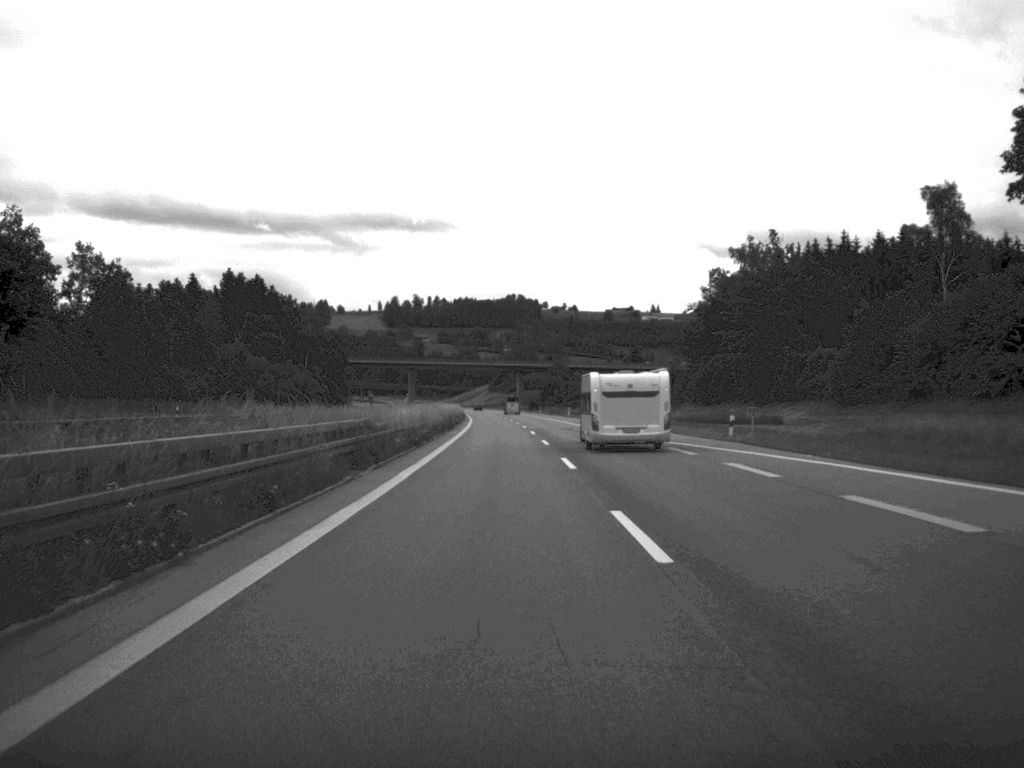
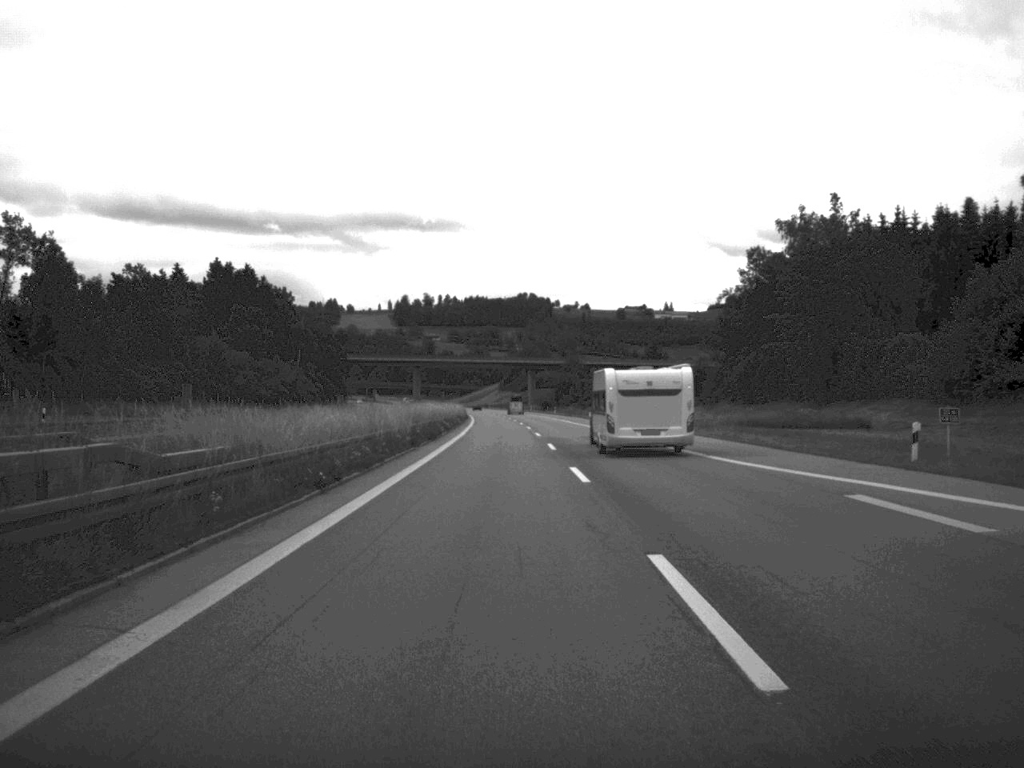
(-0.1, +23.3) m; -1°
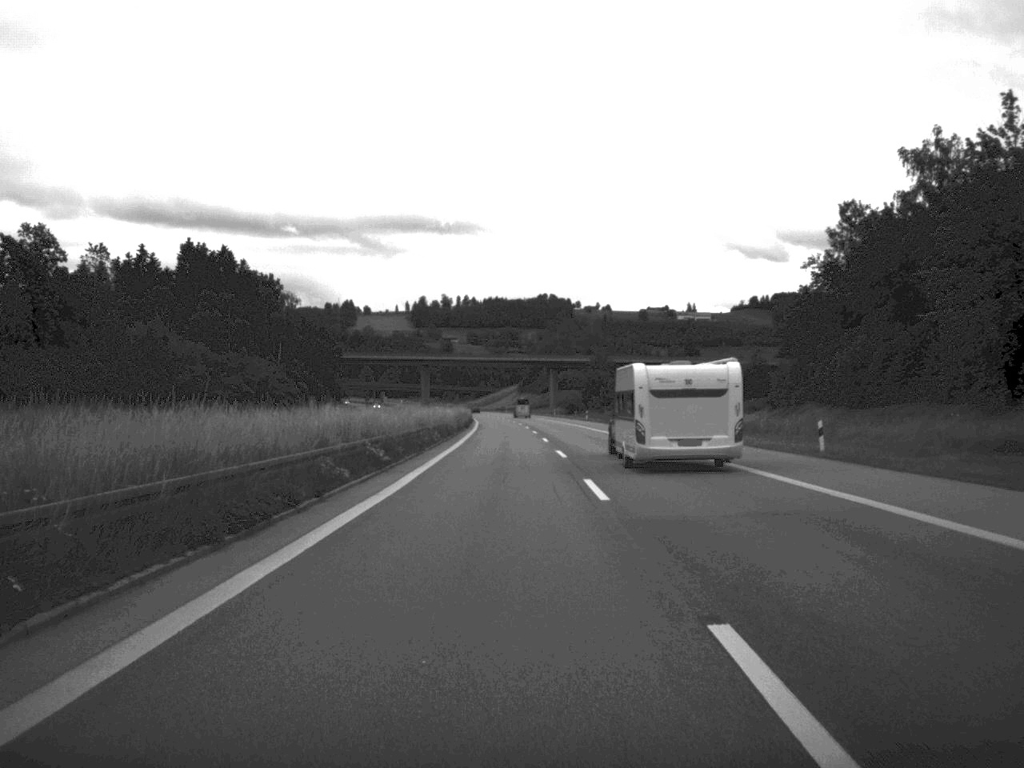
(-0.3, +39.4) m; -1°
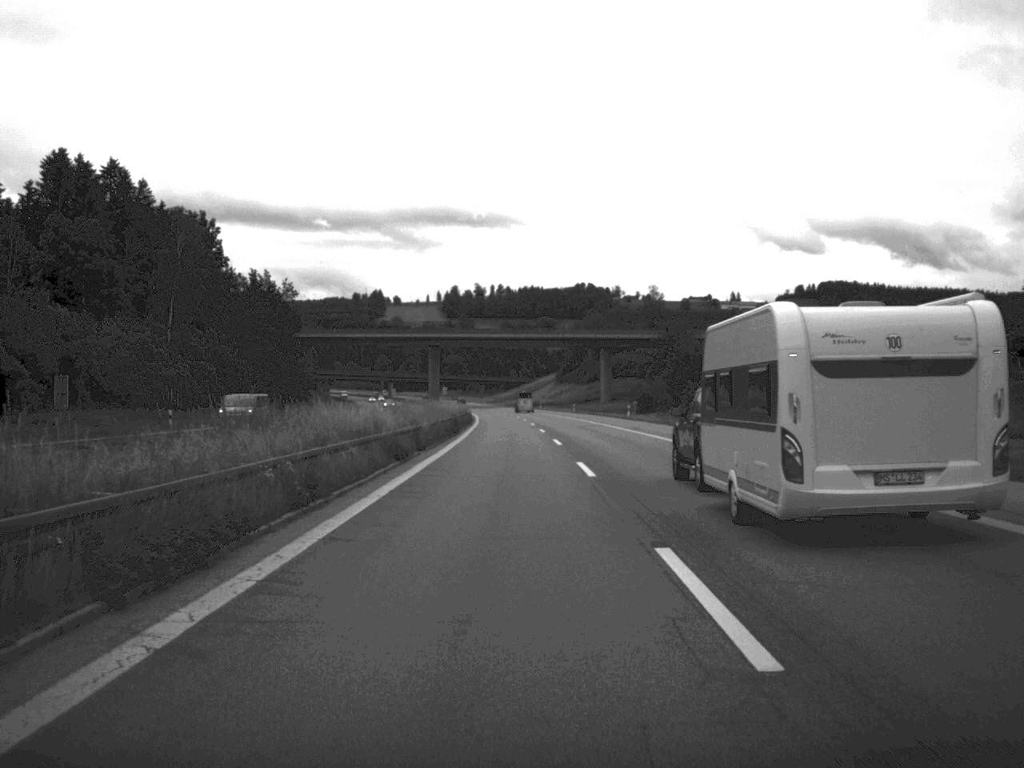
(-1.1, +84.8) m; -2°
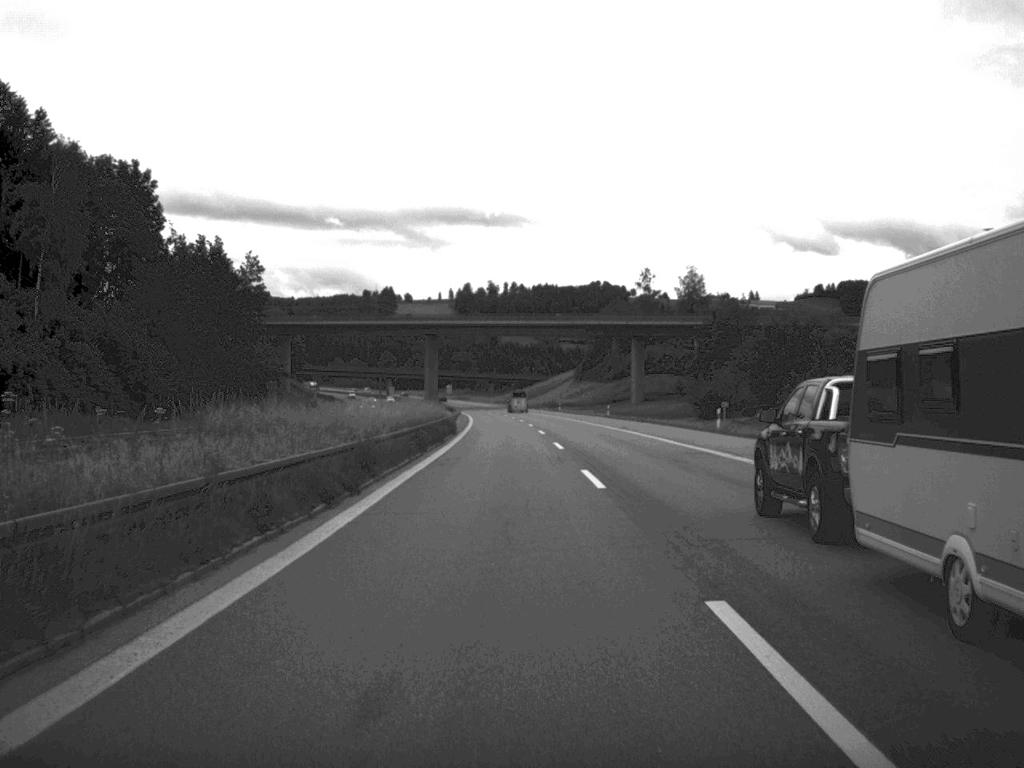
(-0.2, +40.8) m; -1°
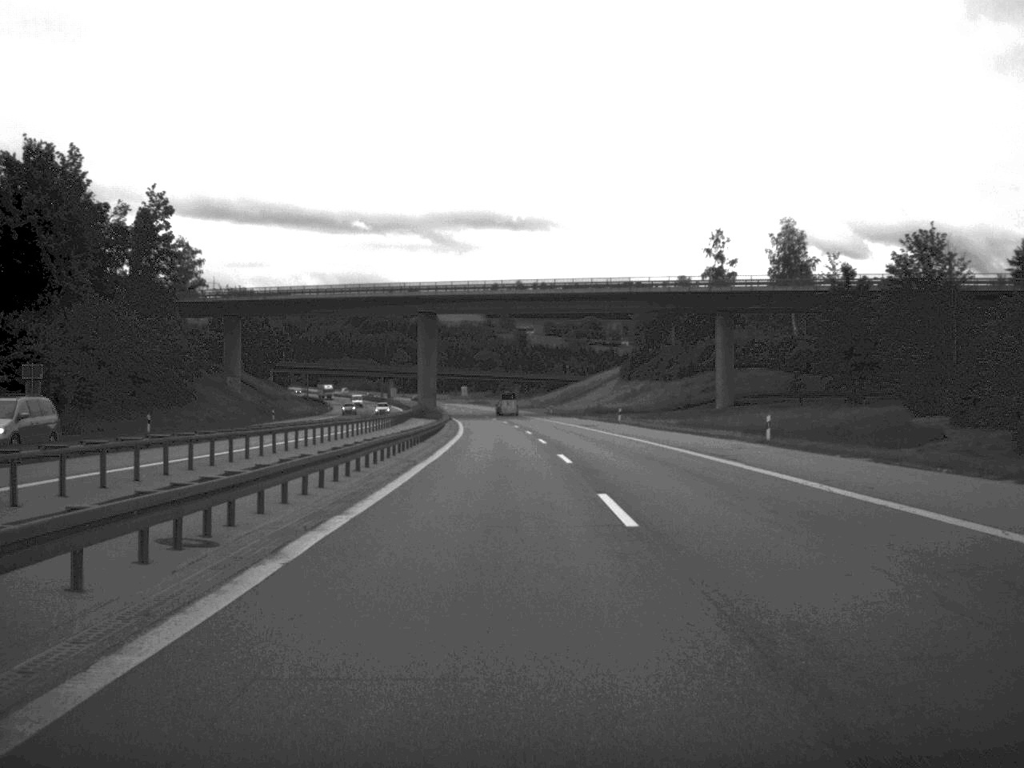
(-0.6, +62.3) m; -1°
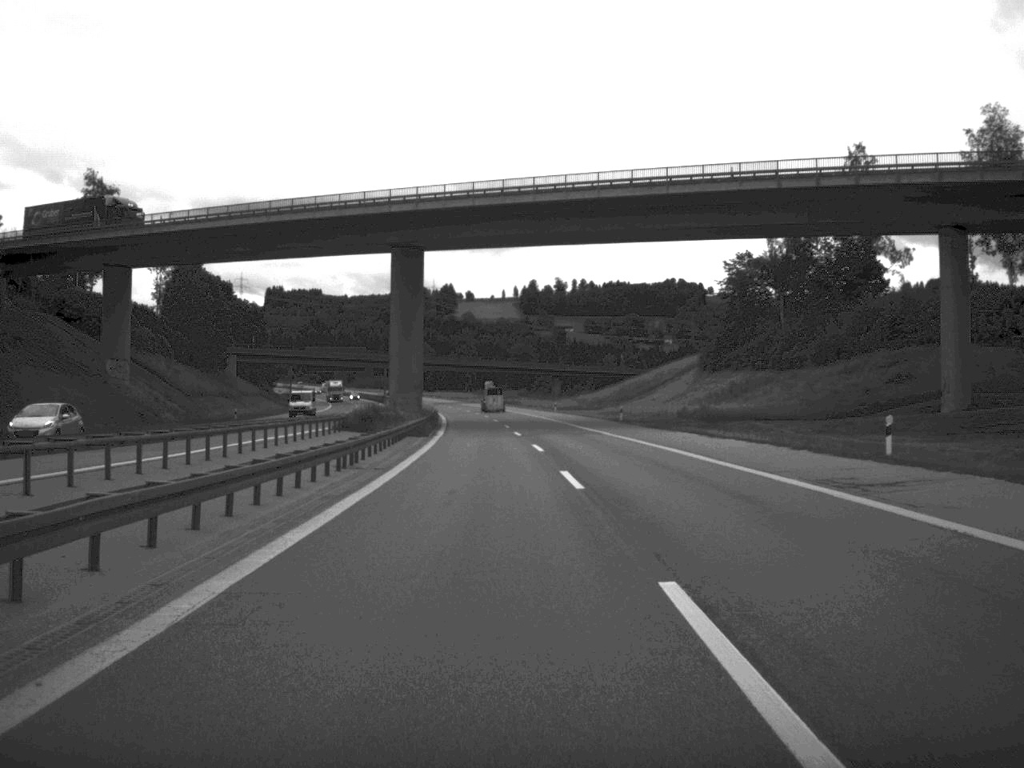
(-0.8, +64.3) m; -2°
